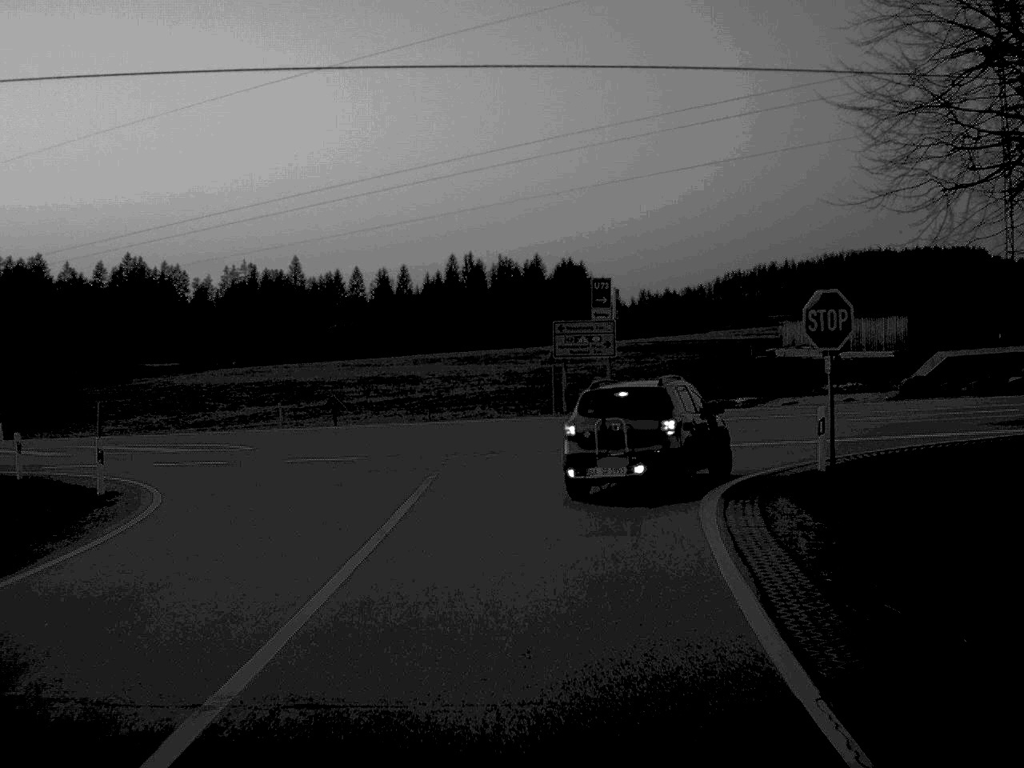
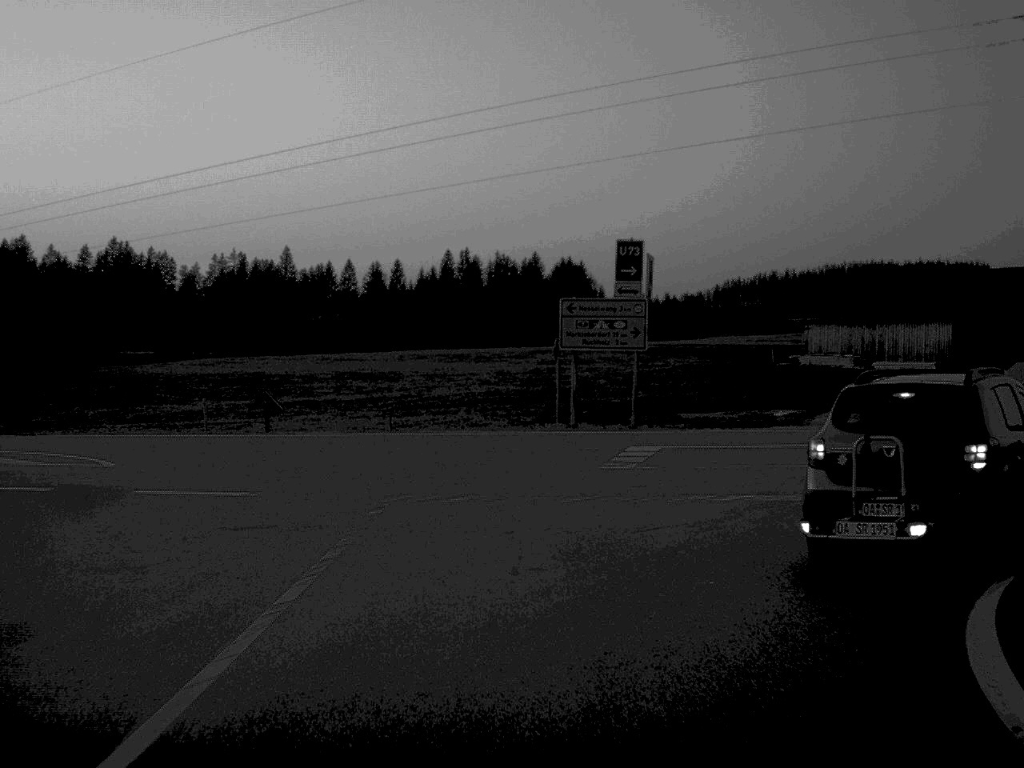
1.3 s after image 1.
(0.0, +10.7) m; 0°
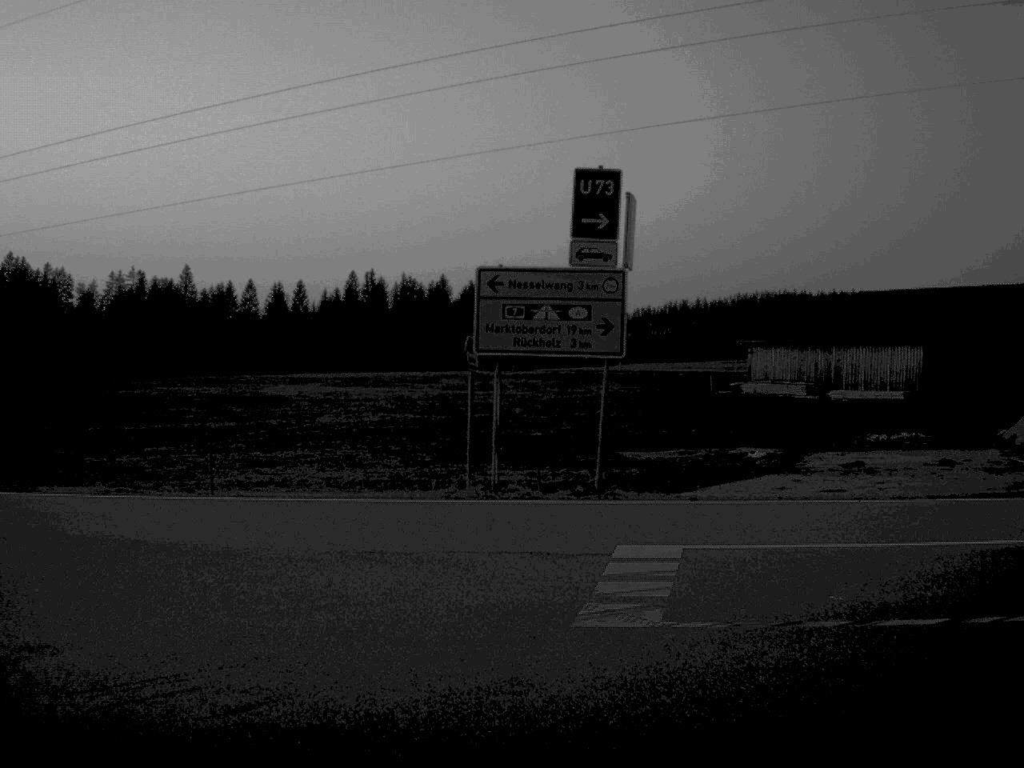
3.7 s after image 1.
(+0.1, +11.4) m; +4°
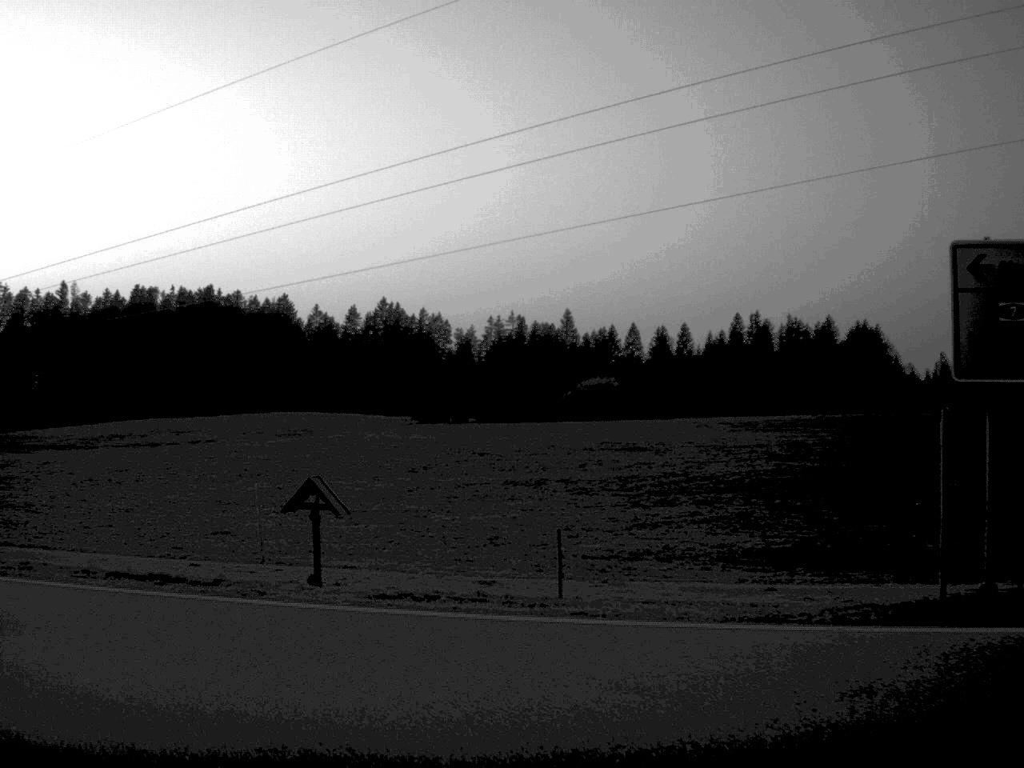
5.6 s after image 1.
(-0.6, +6.1) m; -19°
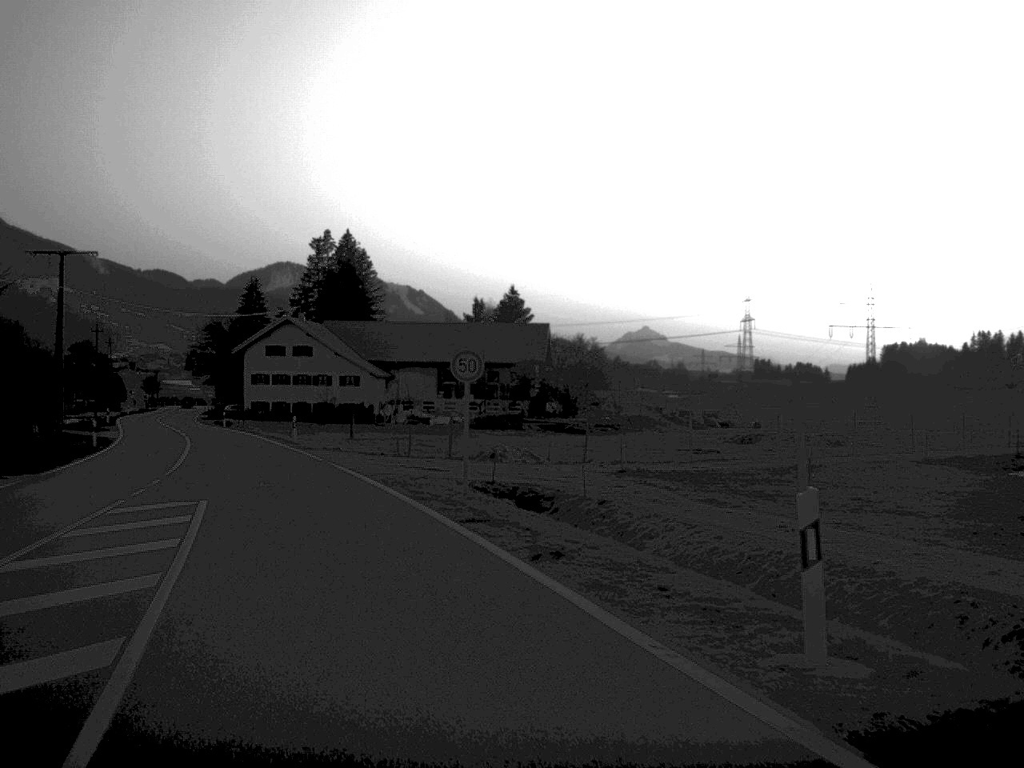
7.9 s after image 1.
(-7.6, +11.4) m; -58°
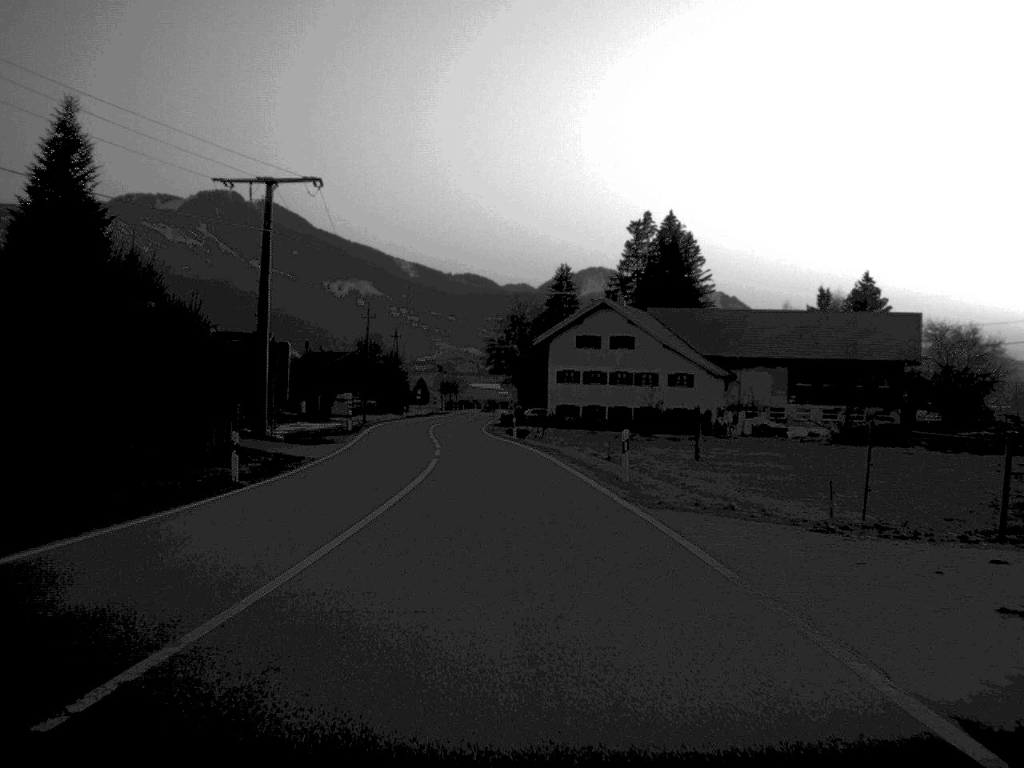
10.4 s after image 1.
(-4.1, +24.7) m; -13°
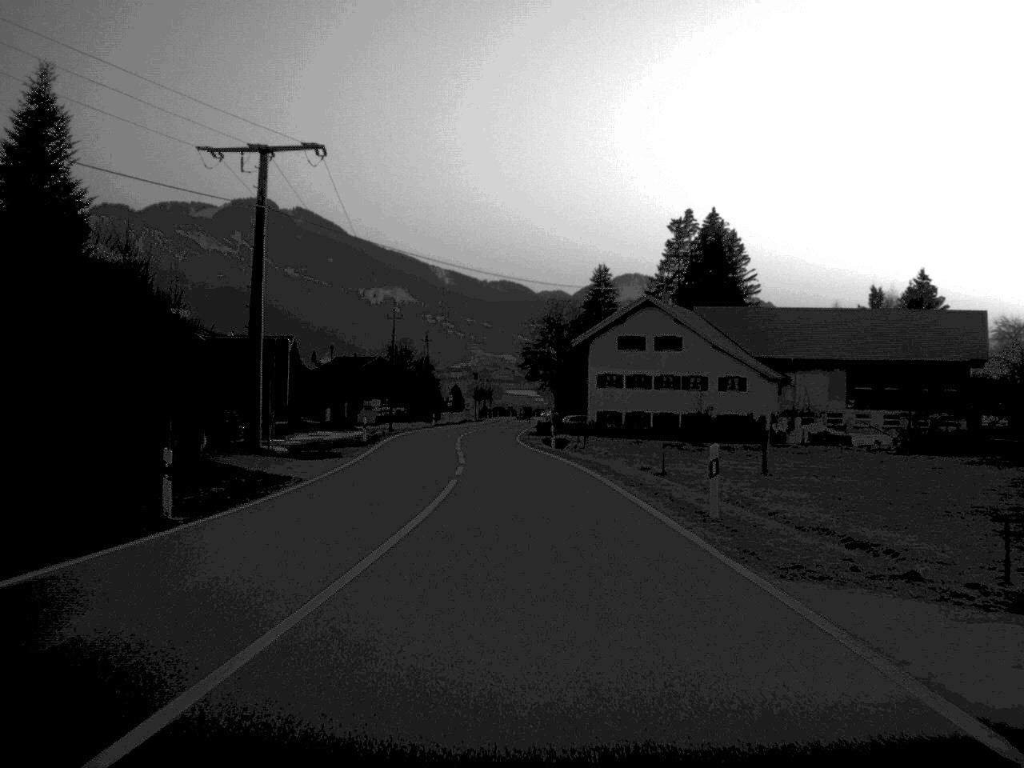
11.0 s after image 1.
(-0.1, +7.7) m; -1°
